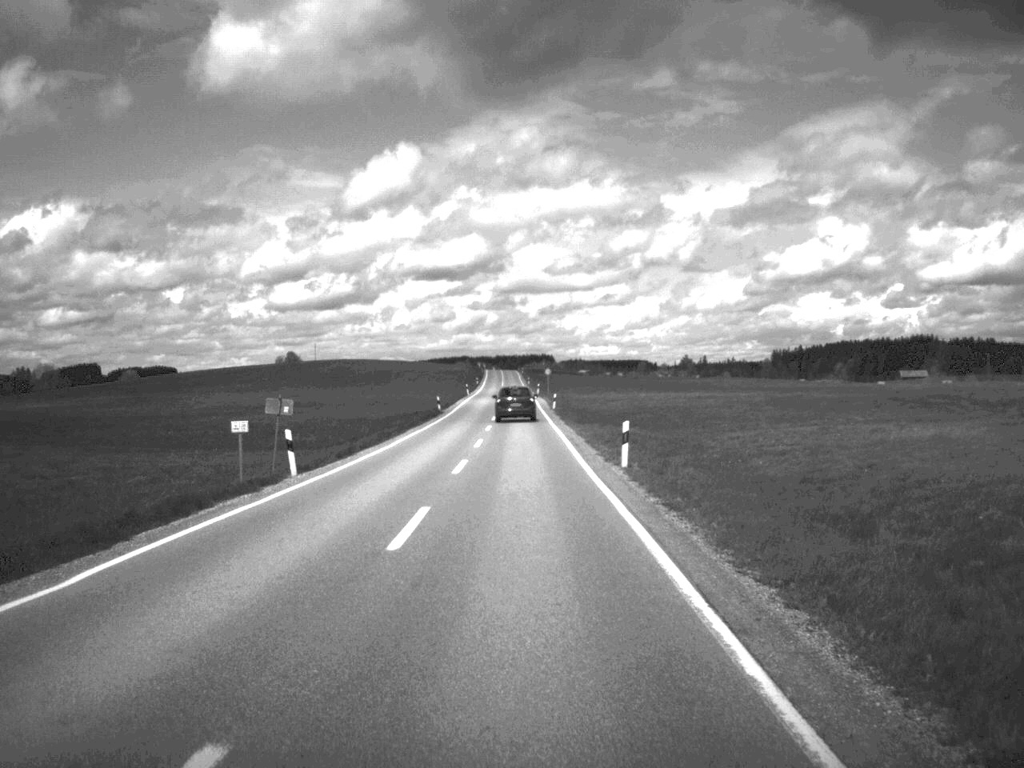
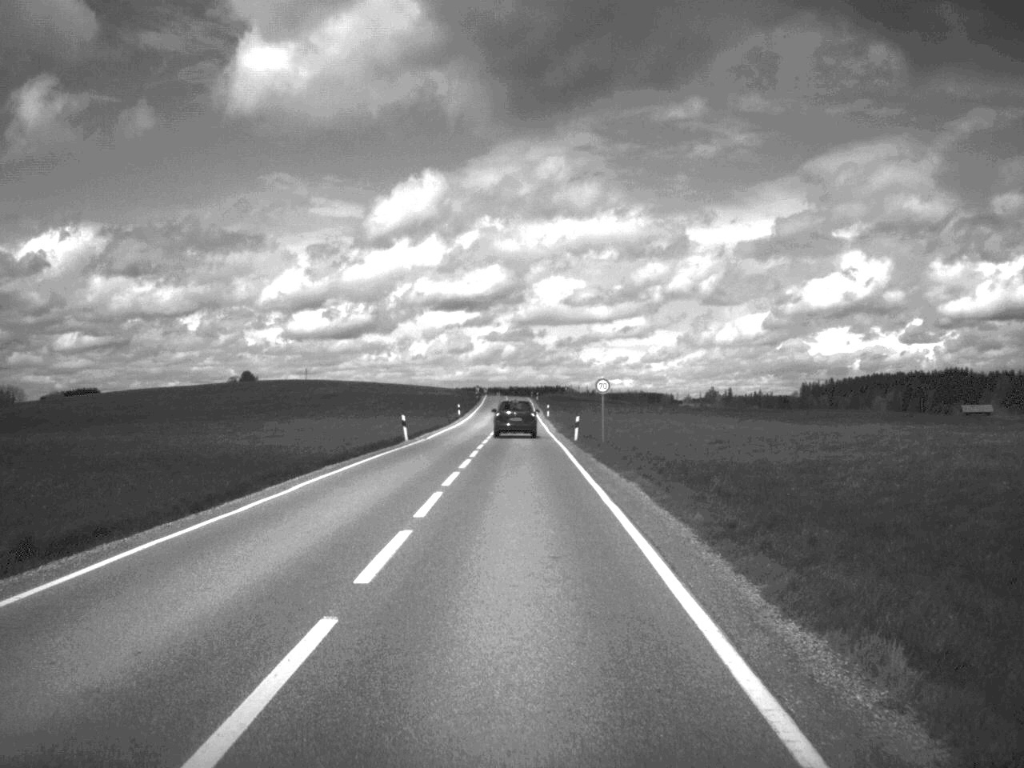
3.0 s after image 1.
(-0.4, +73.3) m; -1°
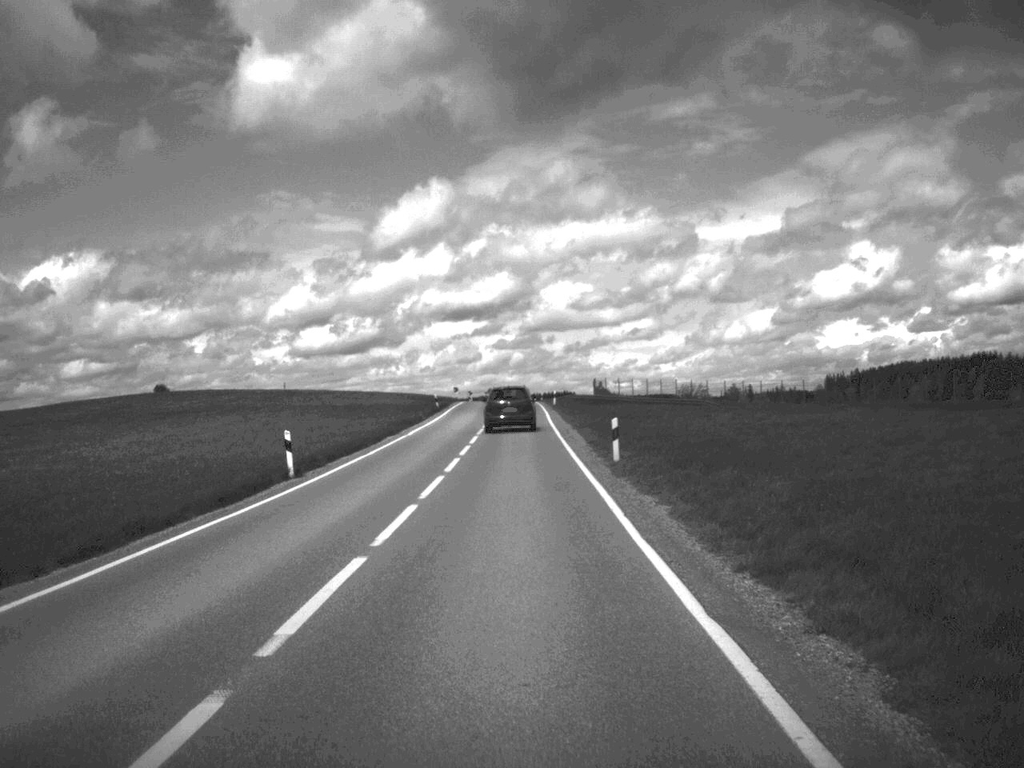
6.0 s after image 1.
(-0.2, +73.1) m; -1°
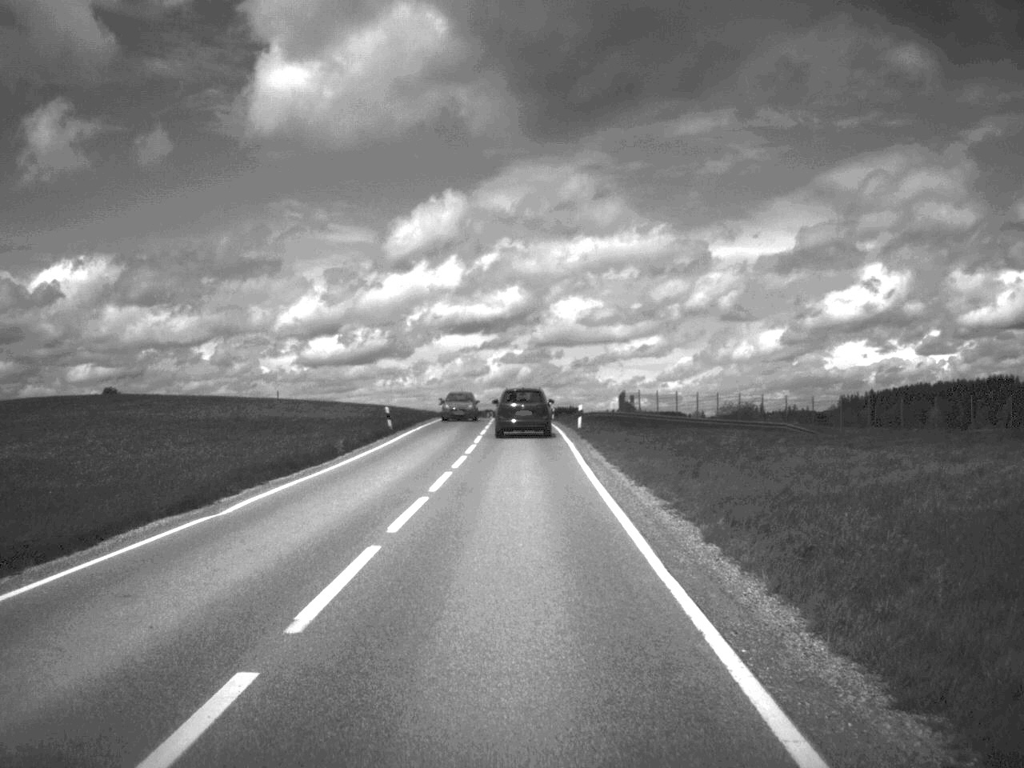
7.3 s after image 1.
(-0.1, +29.3) m; 0°
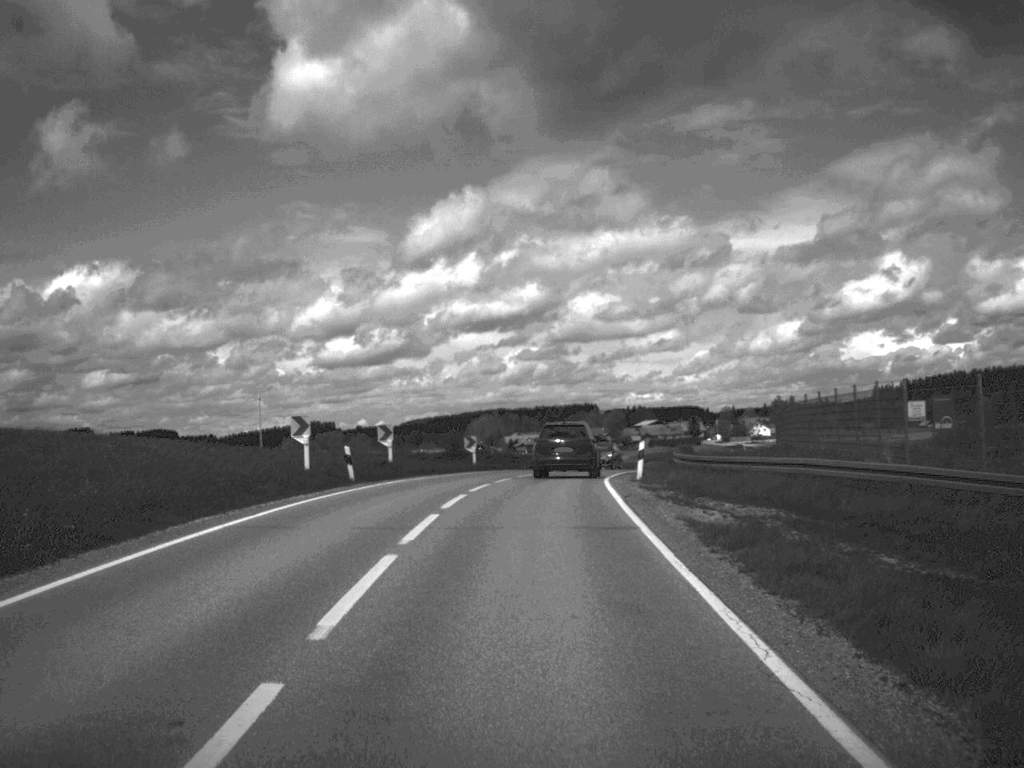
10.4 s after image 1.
(-0.5, +65.2) m; -1°
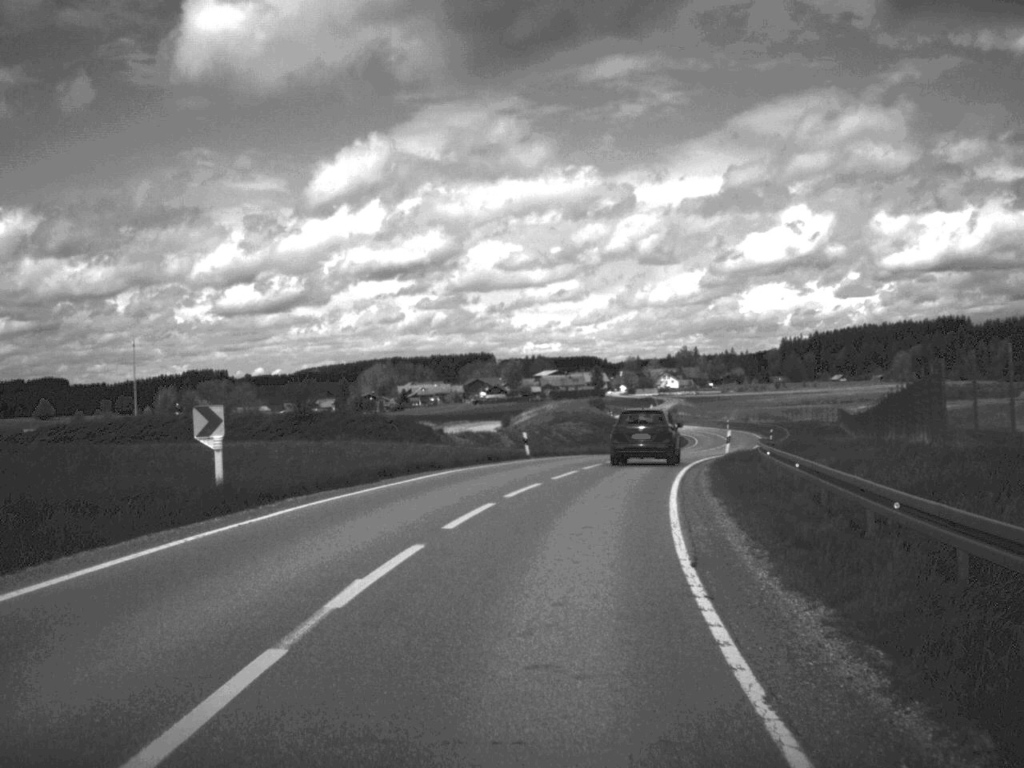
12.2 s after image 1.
(+1.0, +34.6) m; +5°
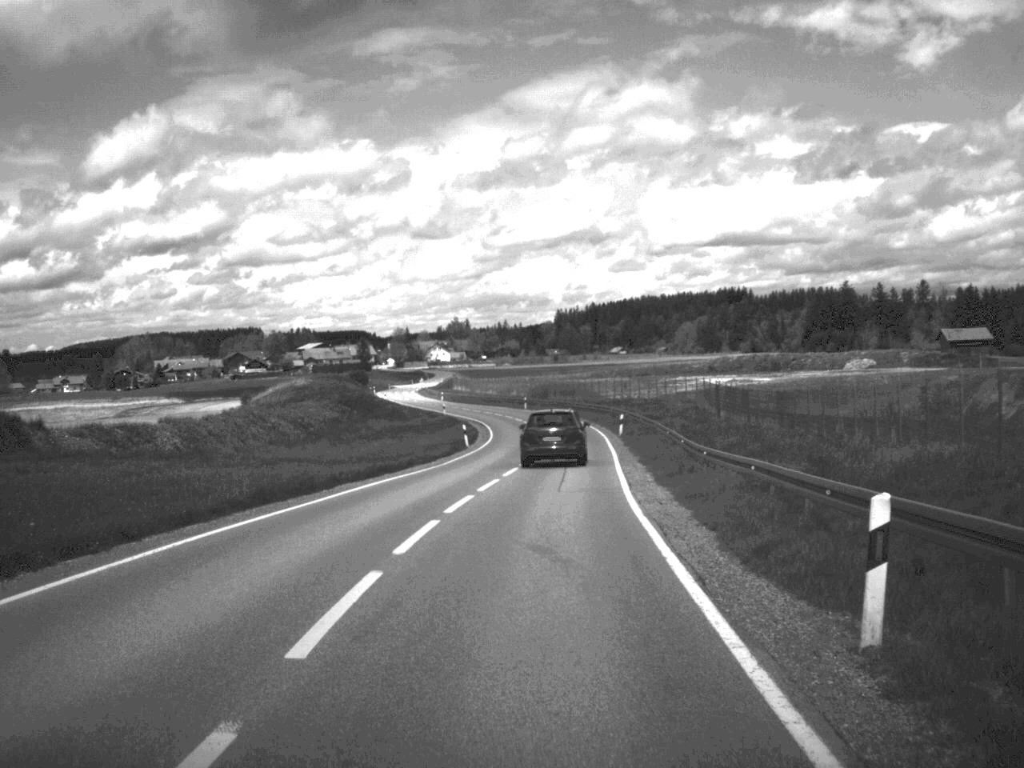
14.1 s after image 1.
(+3.3, +37.0) m; +10°
